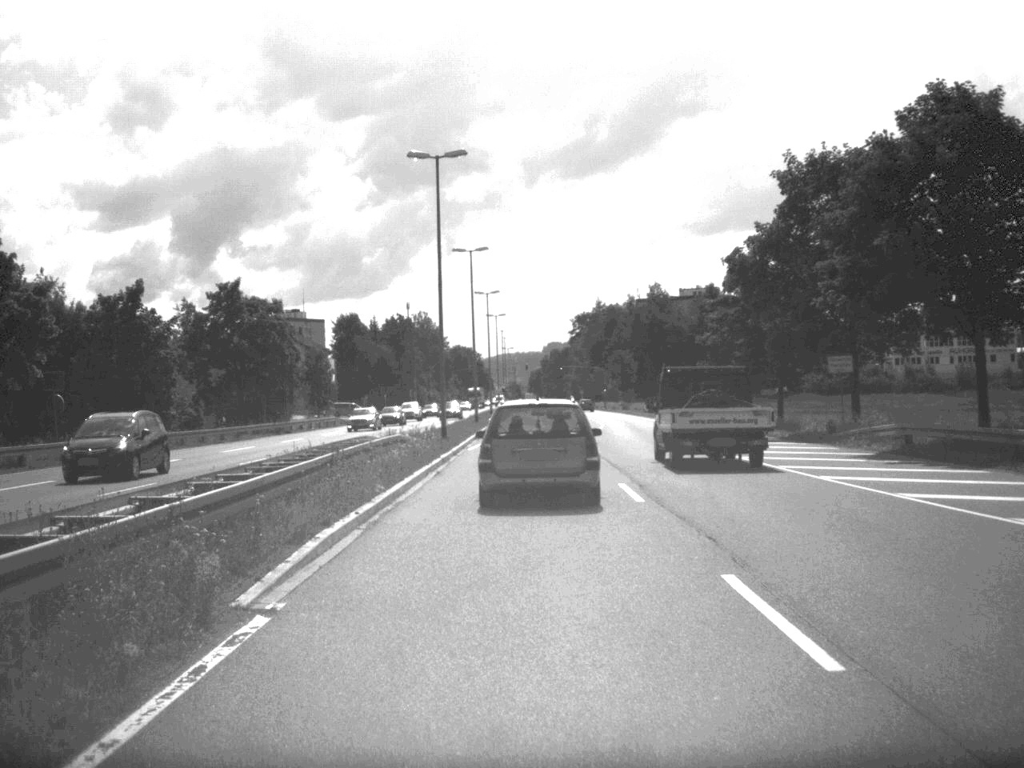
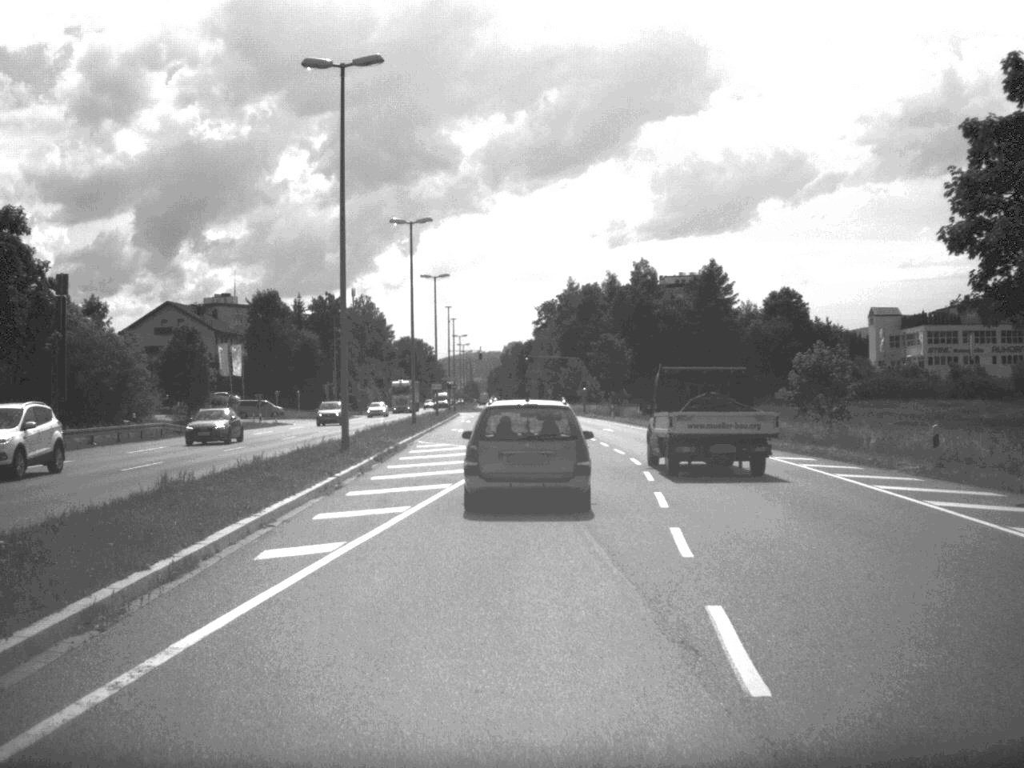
(+0.6, +41.3) m; +2°
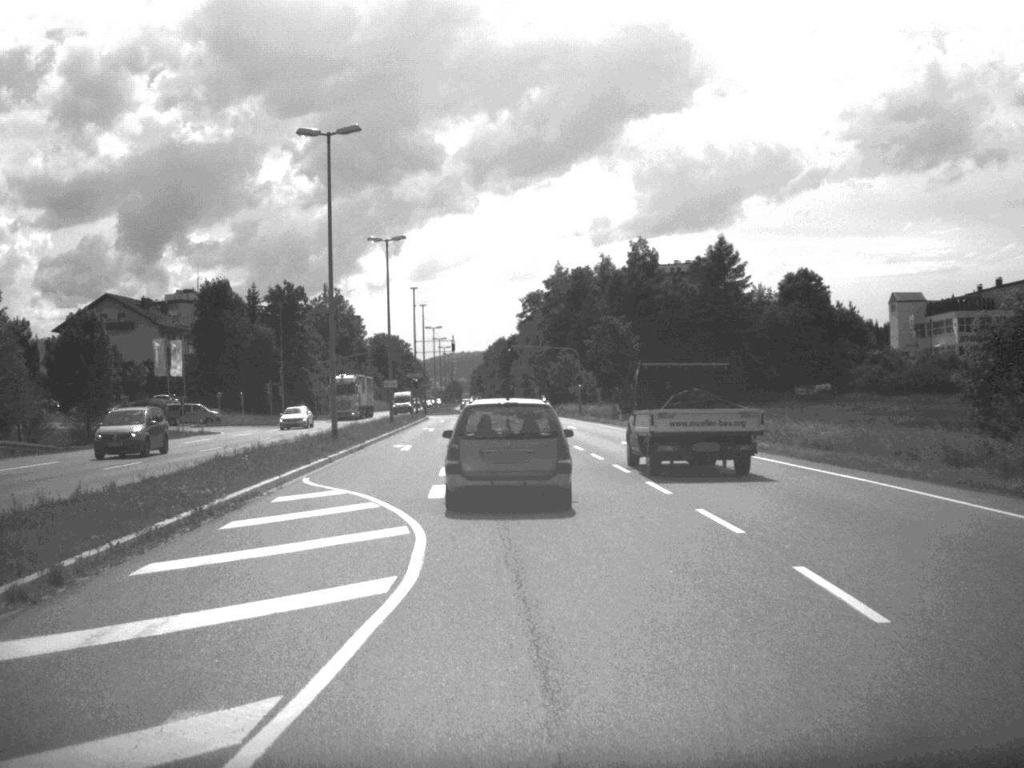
(+0.2, +21.5) m; +1°
